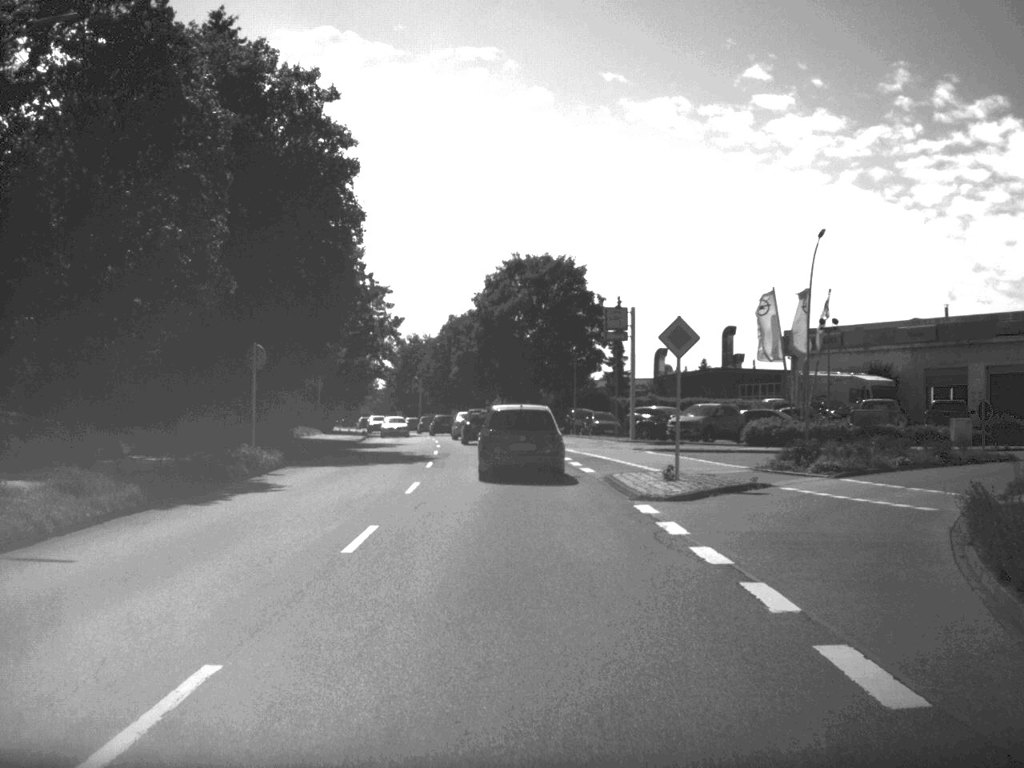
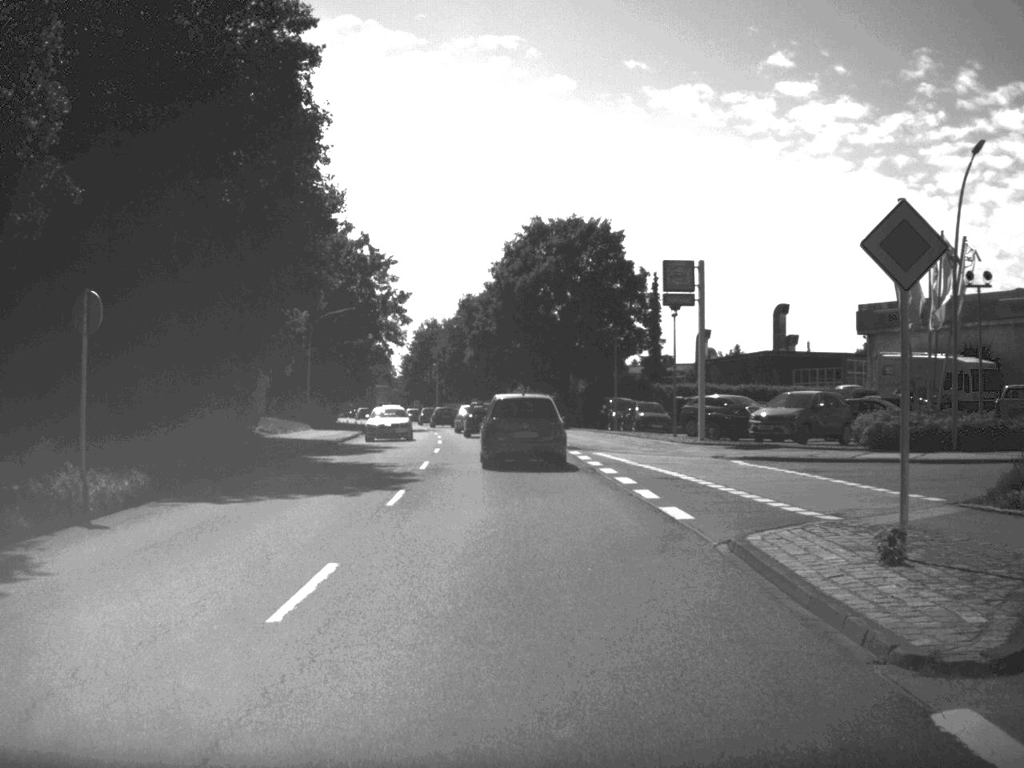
(-0.1, +13.5) m; -1°
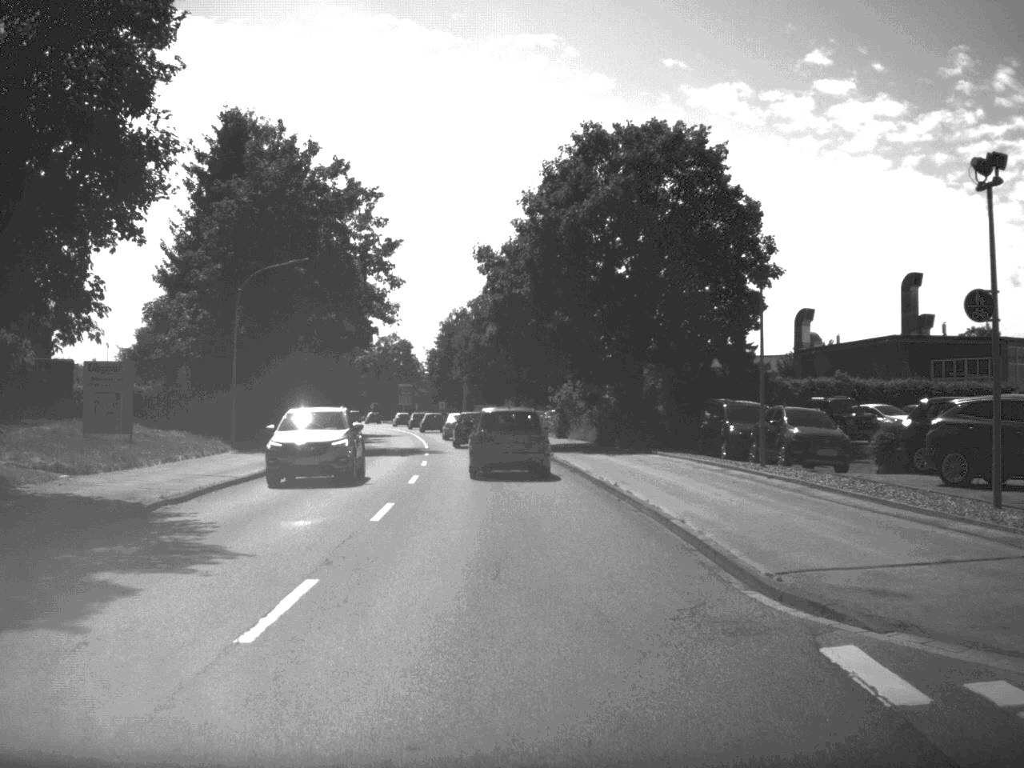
(-0.4, +27.0) m; -2°
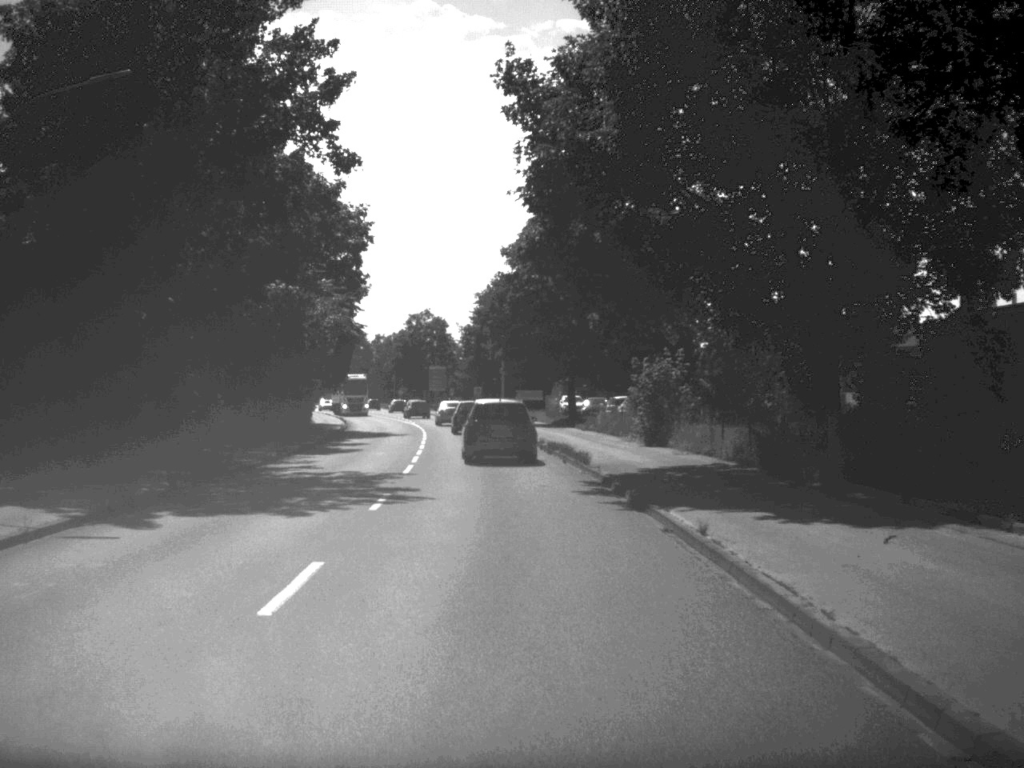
(-0.5, +25.7) m; -2°
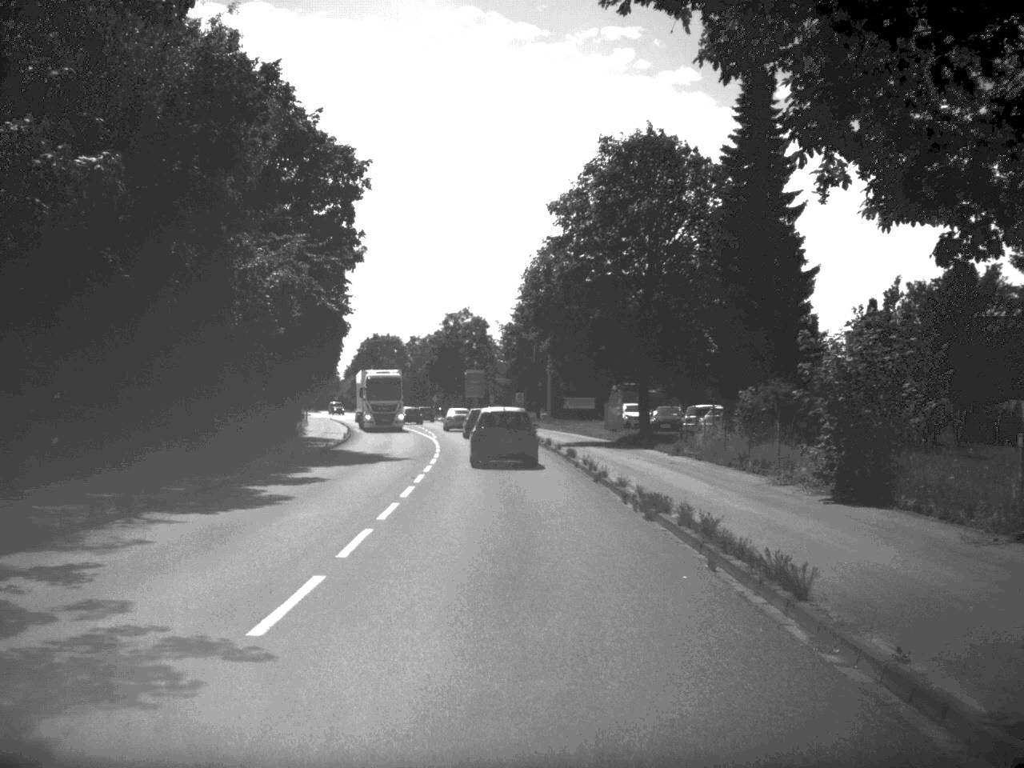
(-0.4, +18.3) m; -2°
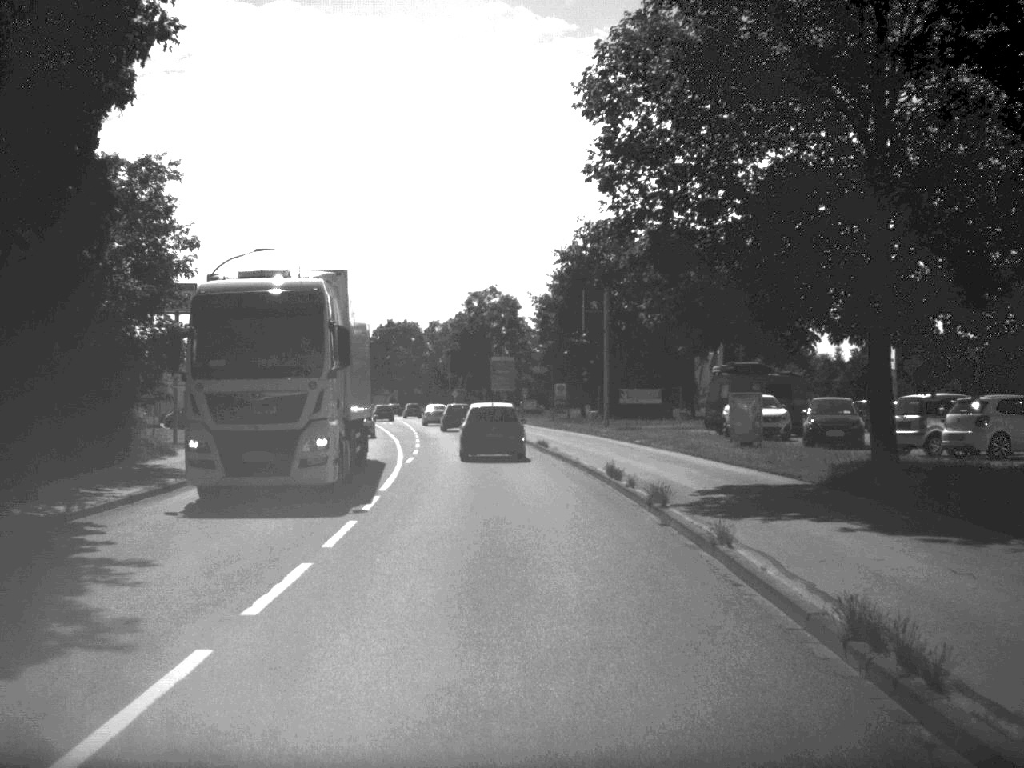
(-0.5, +30.2) m; -2°
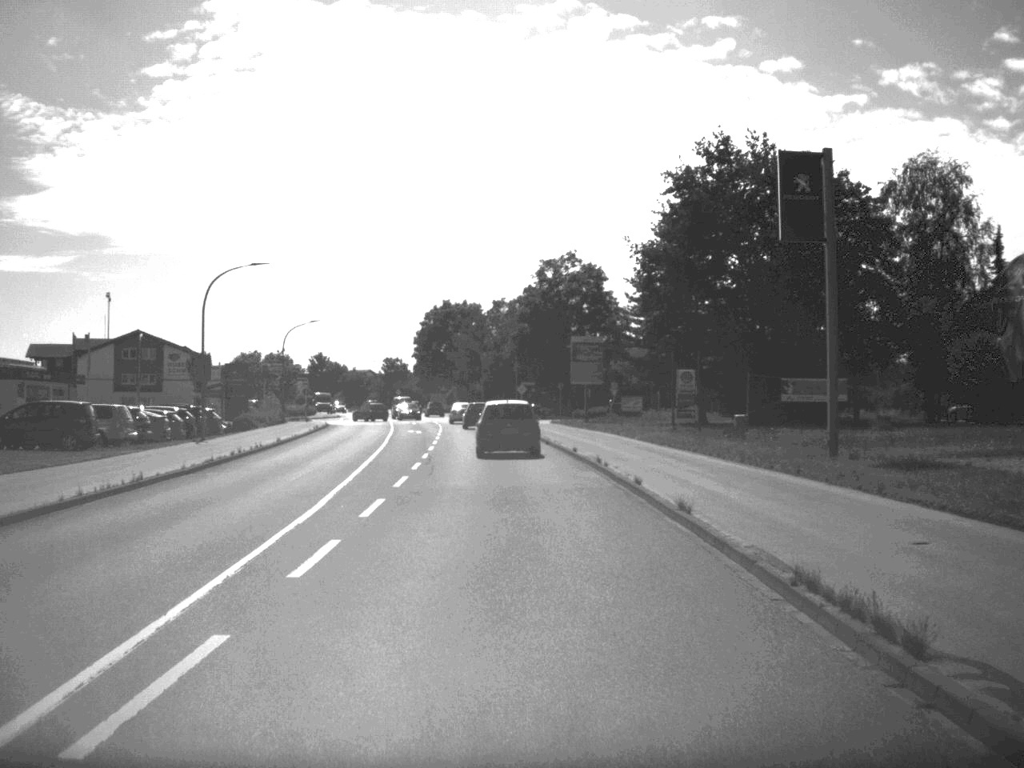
(-1.1, +33.9) m; -4°
